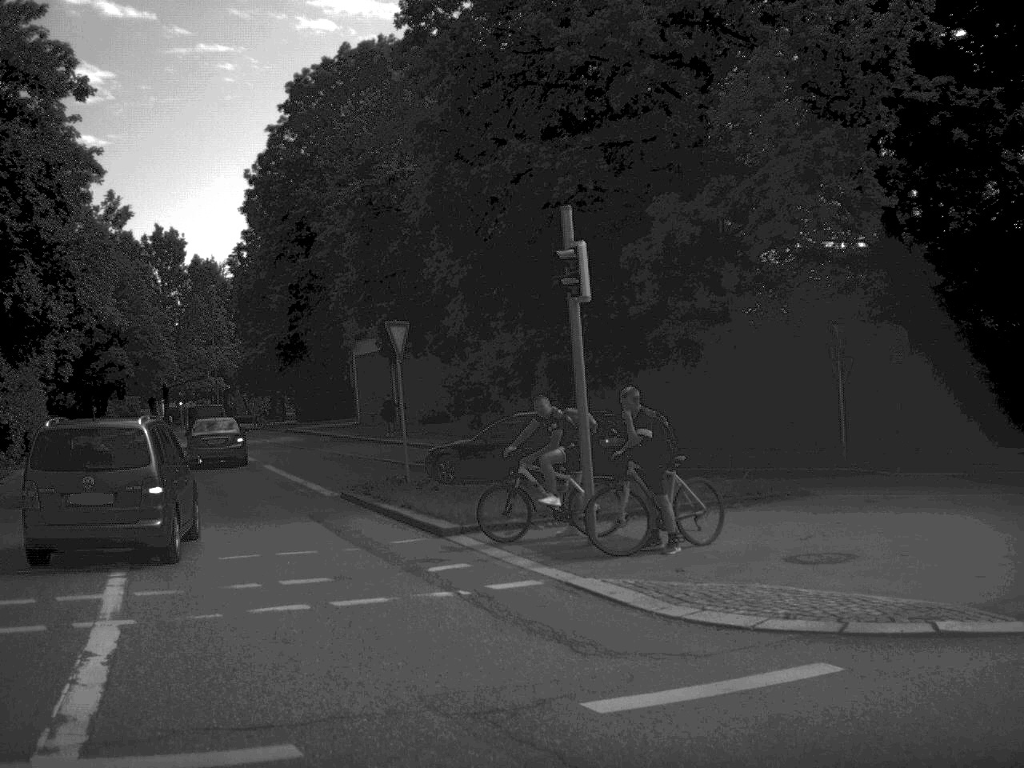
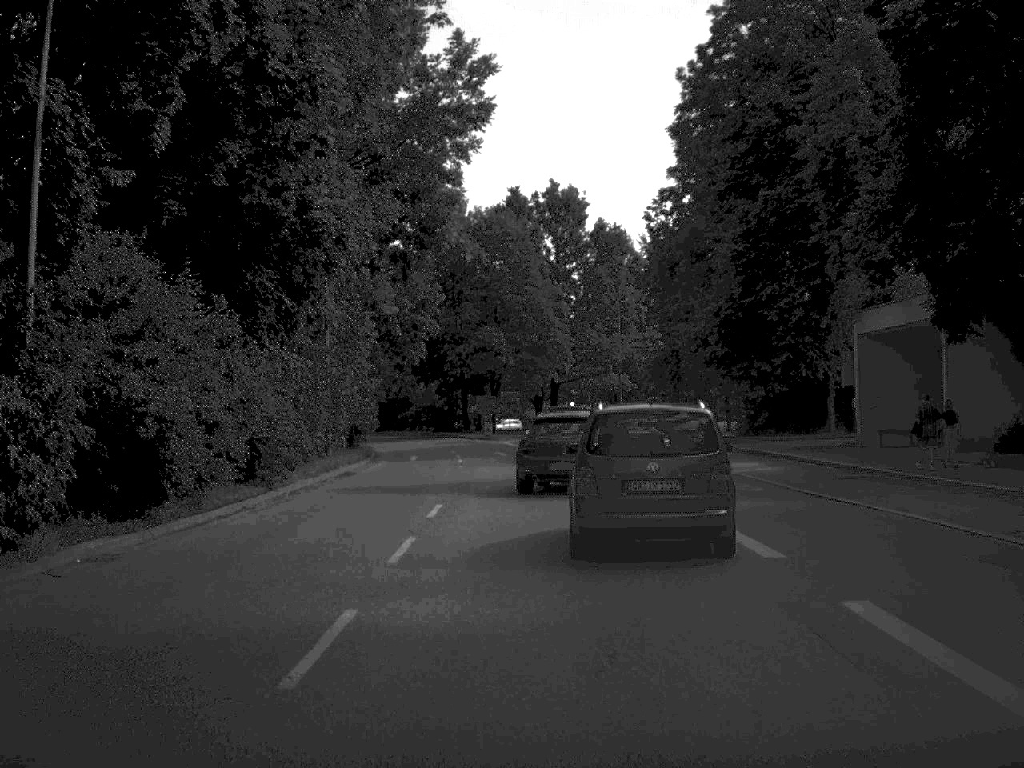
(-6.3, +25.4) m; -17°
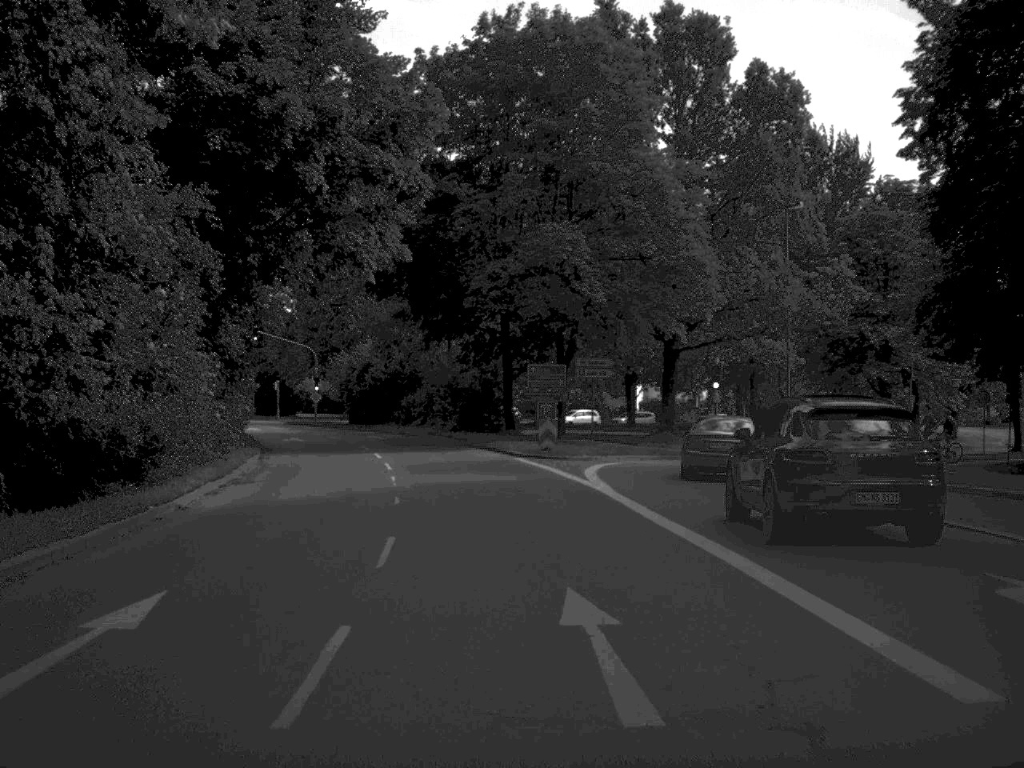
(-1.0, +42.3) m; -3°
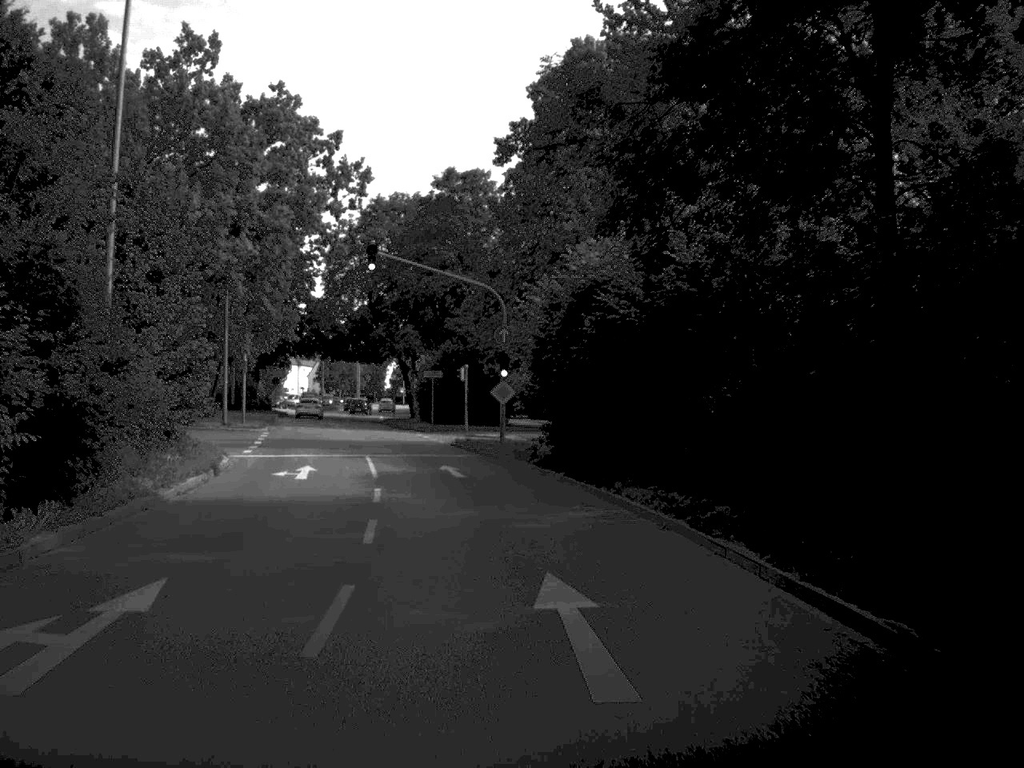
(-4.6, +45.2) m; -12°
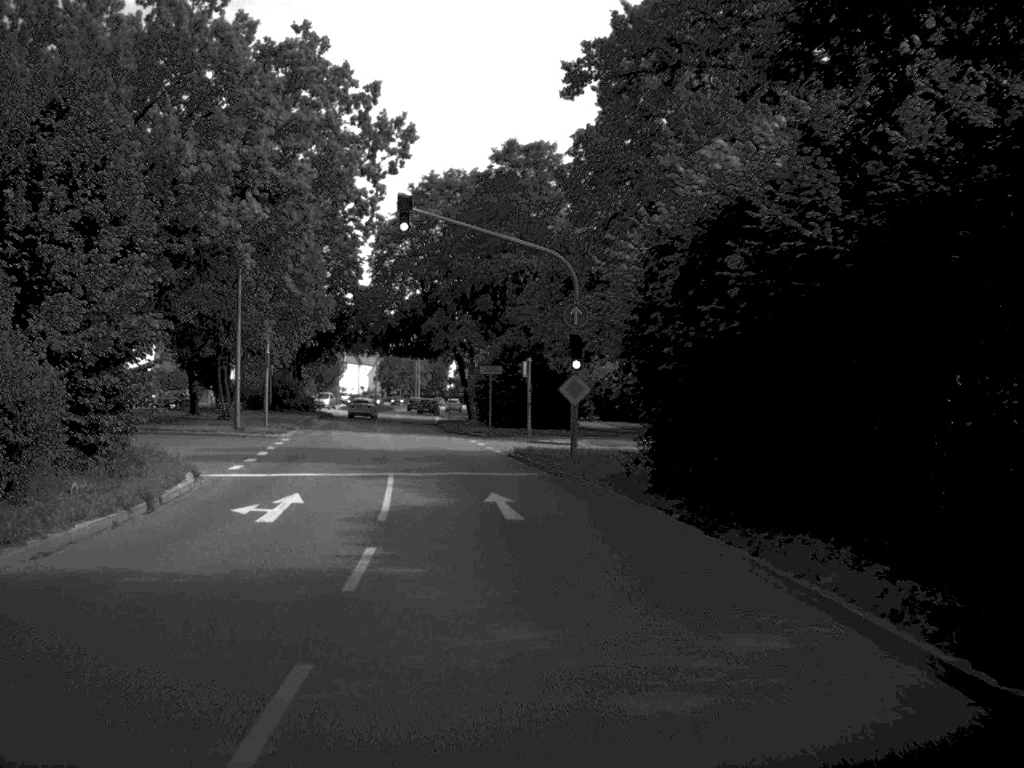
(-0.2, +9.3) m; -3°
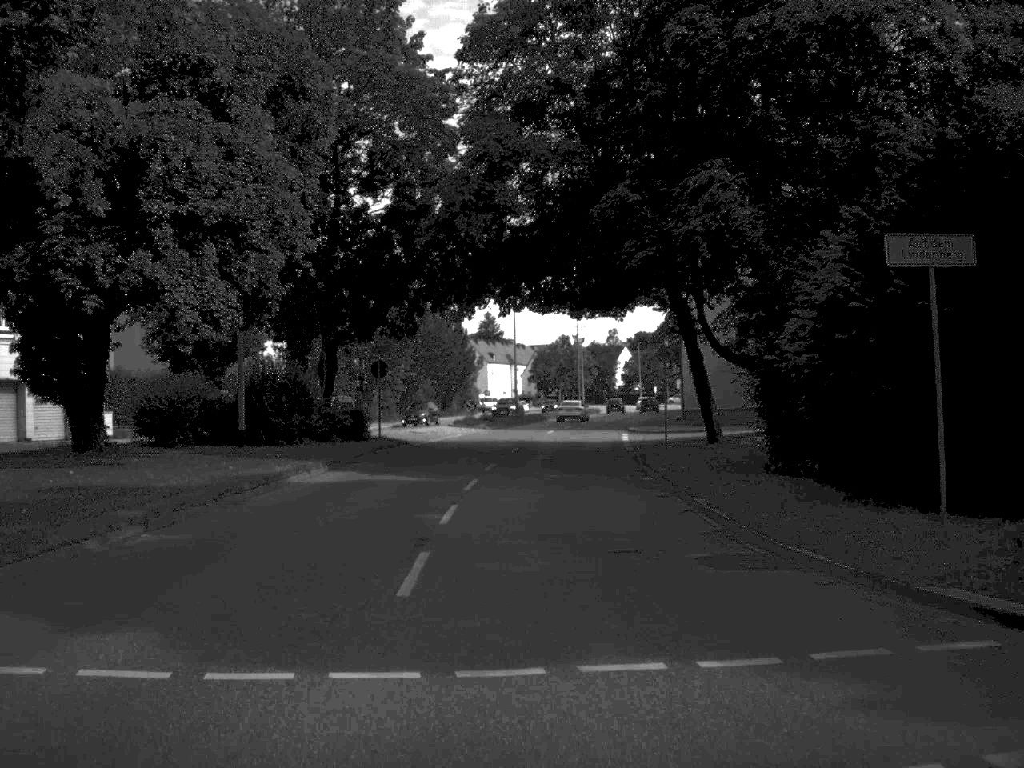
(-4.1, +46.3) m; -7°
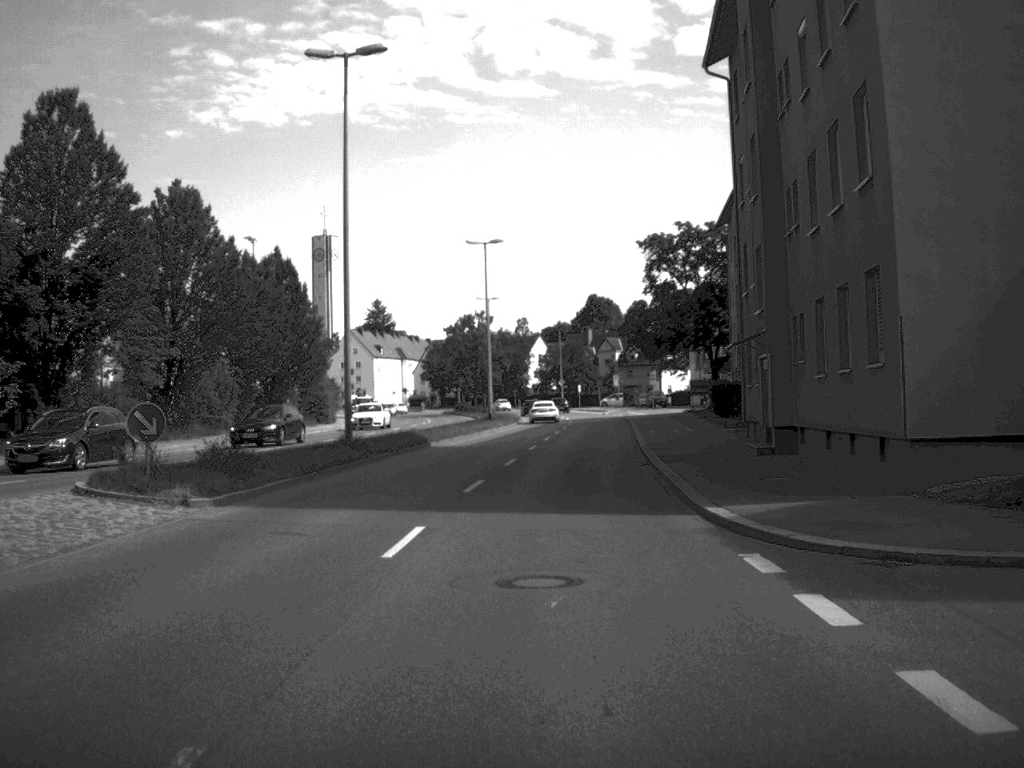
(+1.2, +44.8) m; +4°
